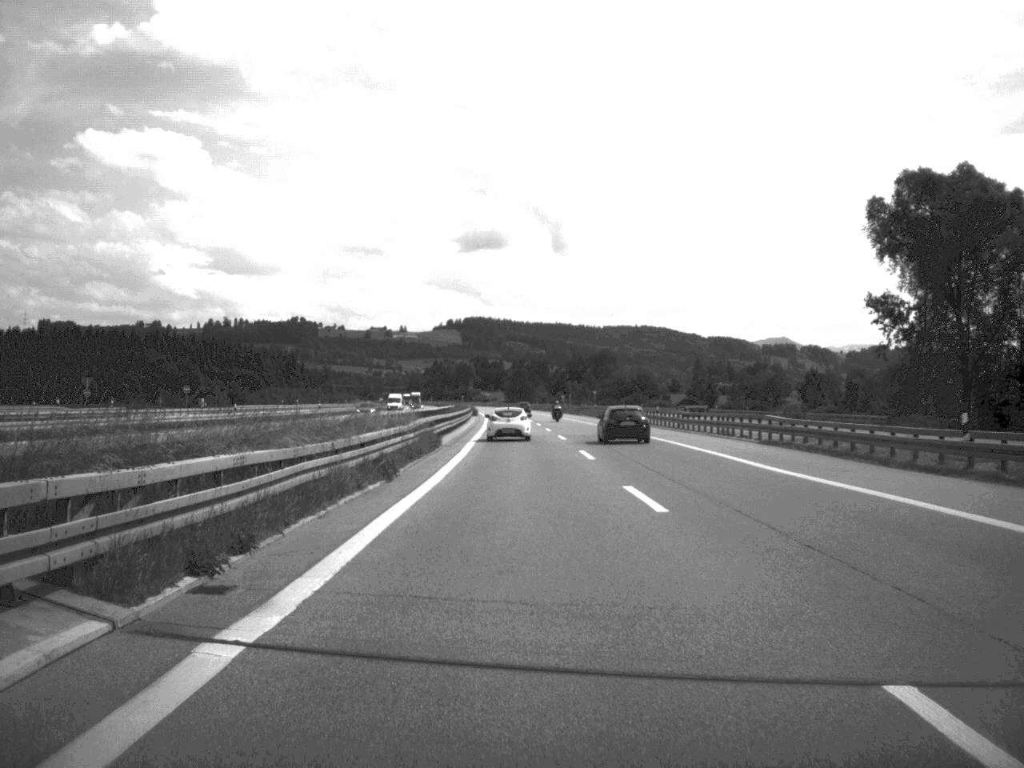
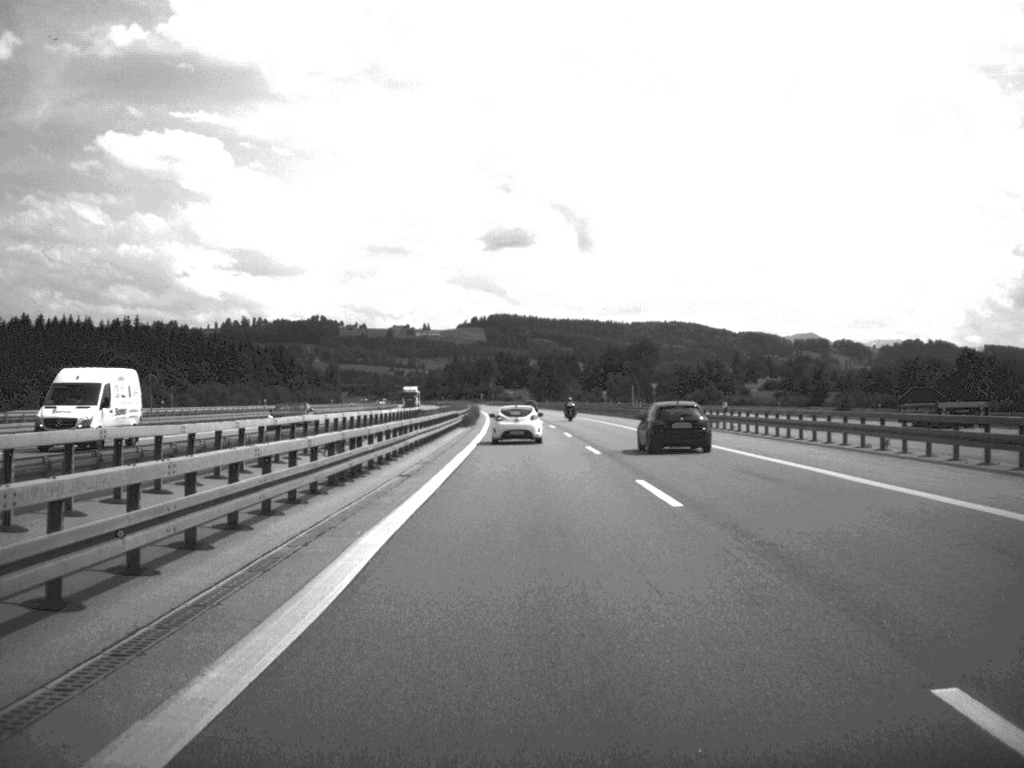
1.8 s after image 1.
(-0.8, +71.5) m; -1°
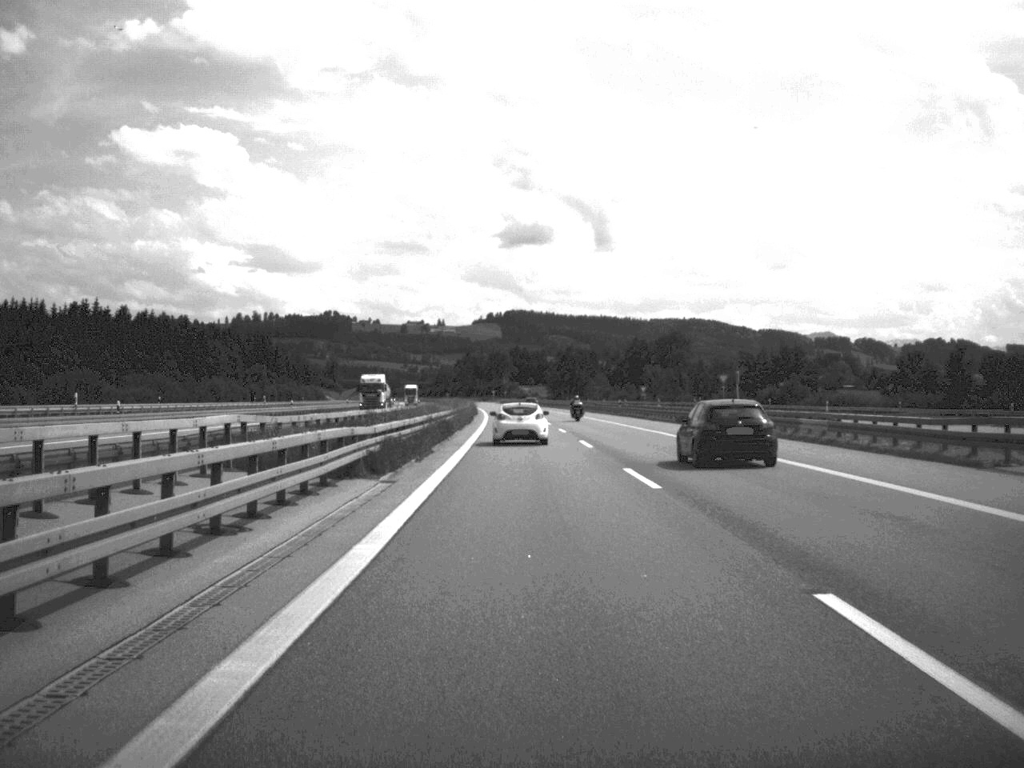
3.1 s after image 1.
(-0.3, +50.3) m; -1°
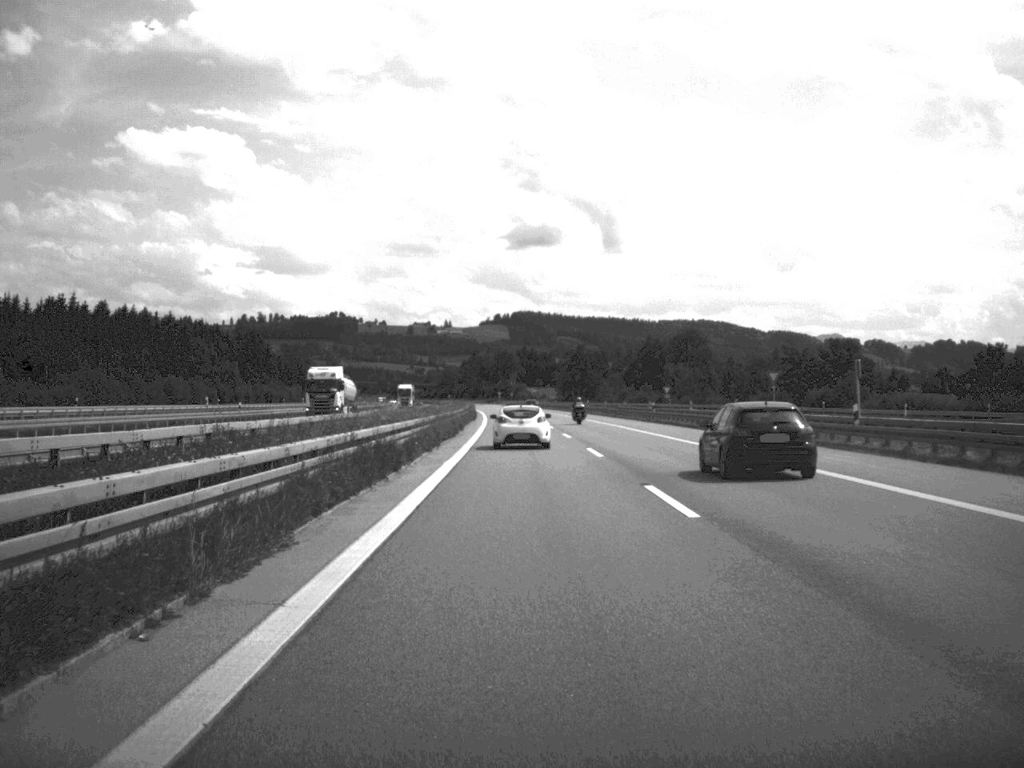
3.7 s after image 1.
(-0.1, +22.7) m; 0°
